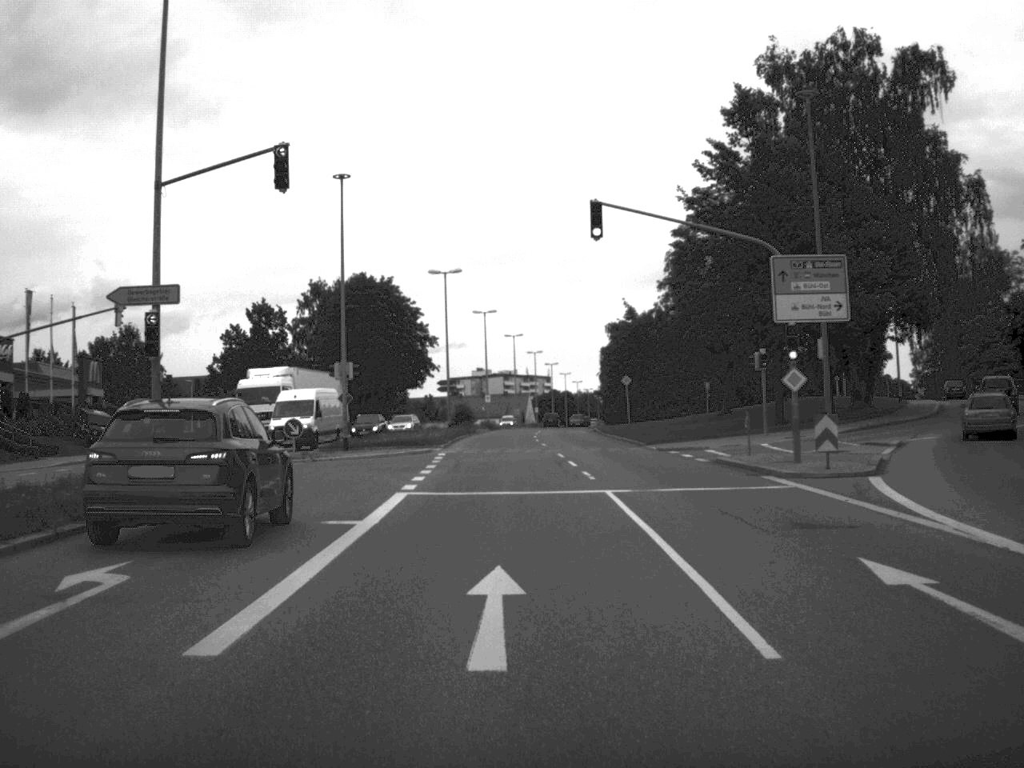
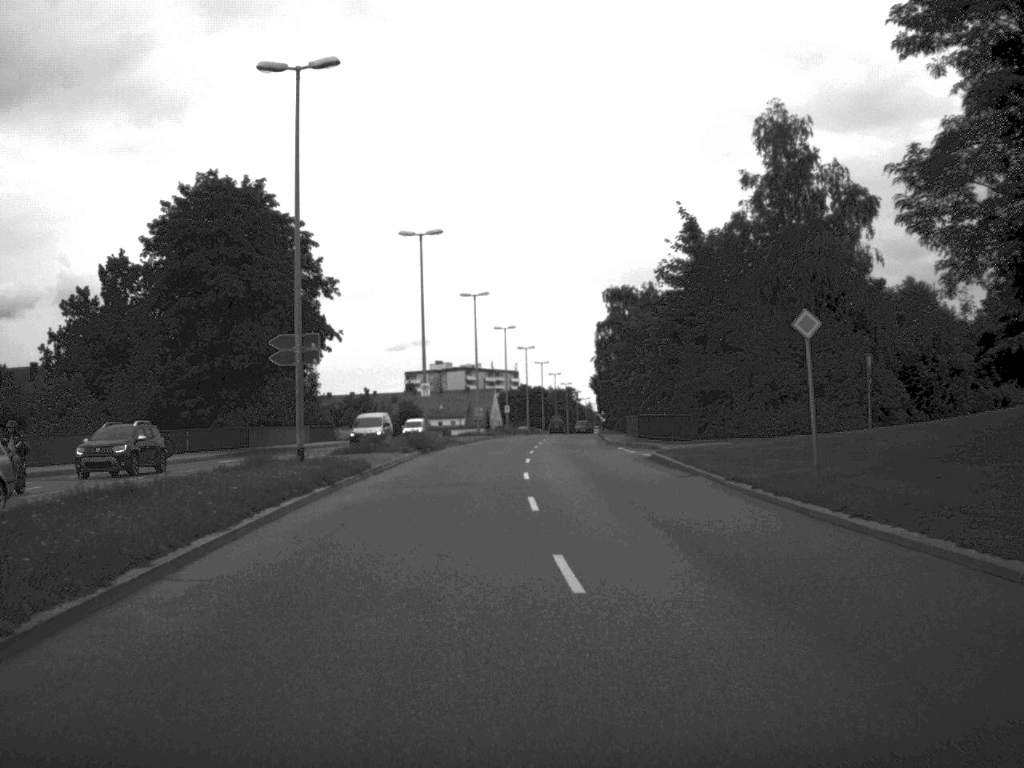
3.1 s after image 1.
(-0.3, +49.2) m; +1°
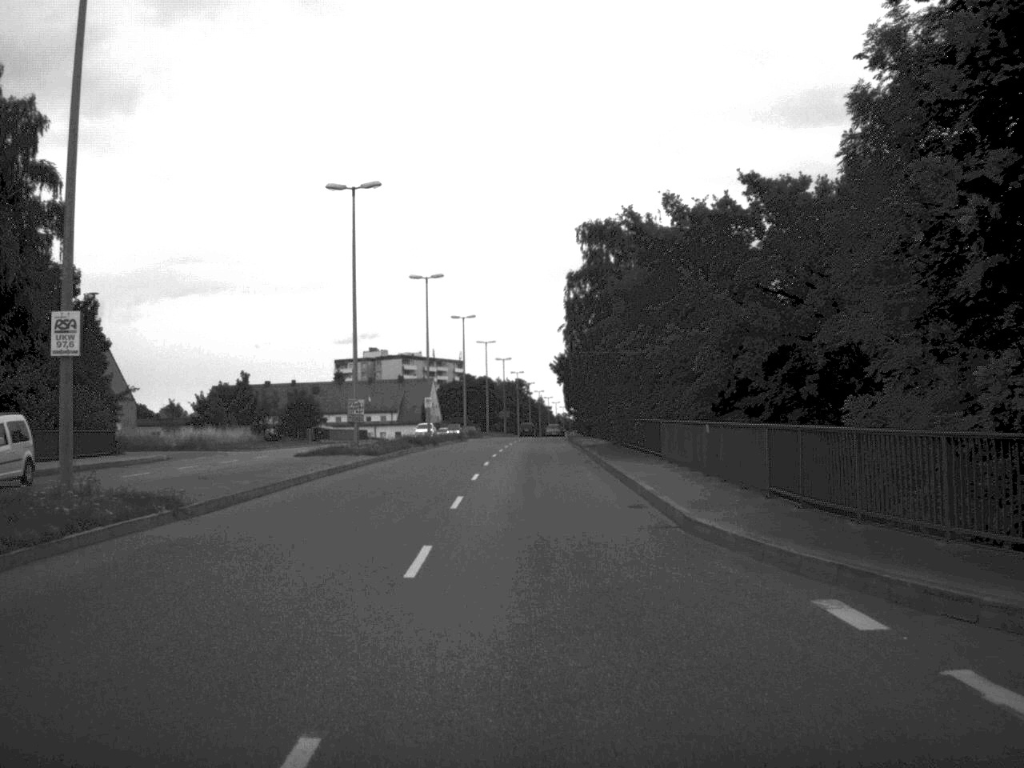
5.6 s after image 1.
(+0.9, +42.9) m; +2°
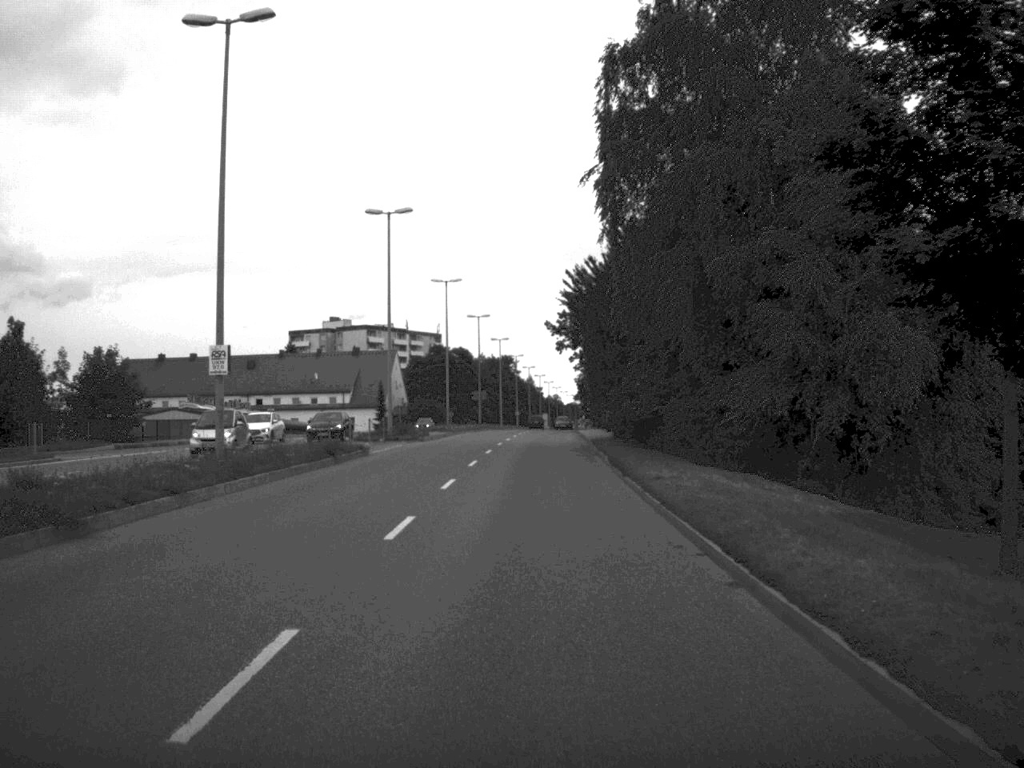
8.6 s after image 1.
(+0.3, +50.3) m; 0°
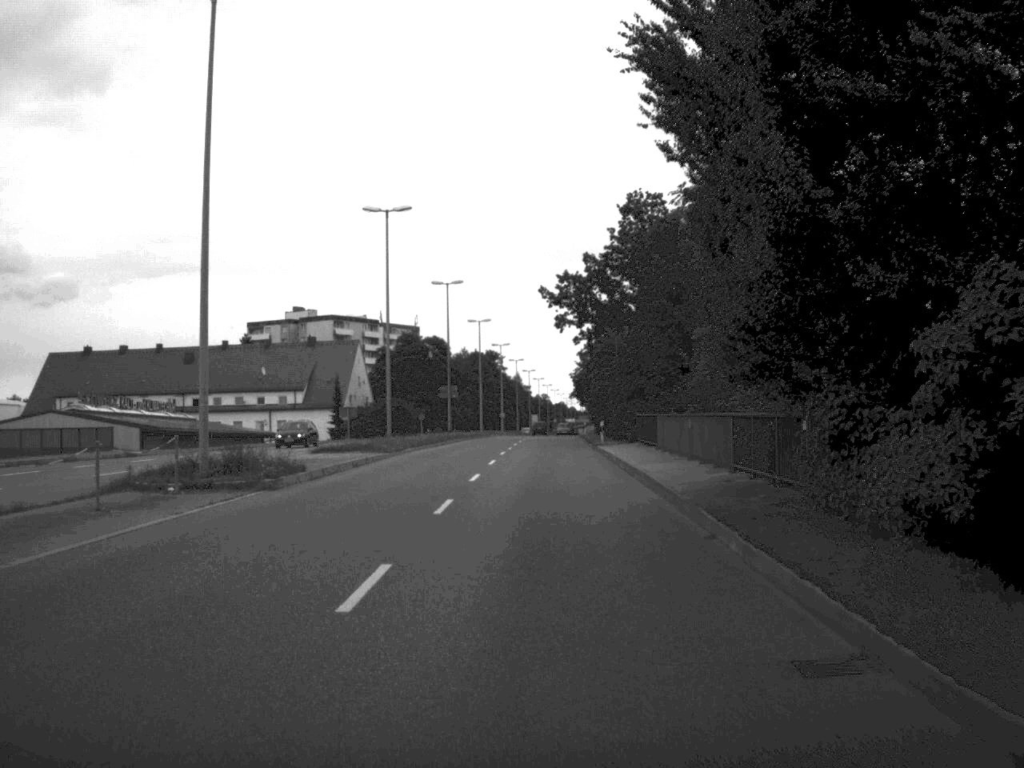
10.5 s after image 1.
(0.0, +31.5) m; +1°
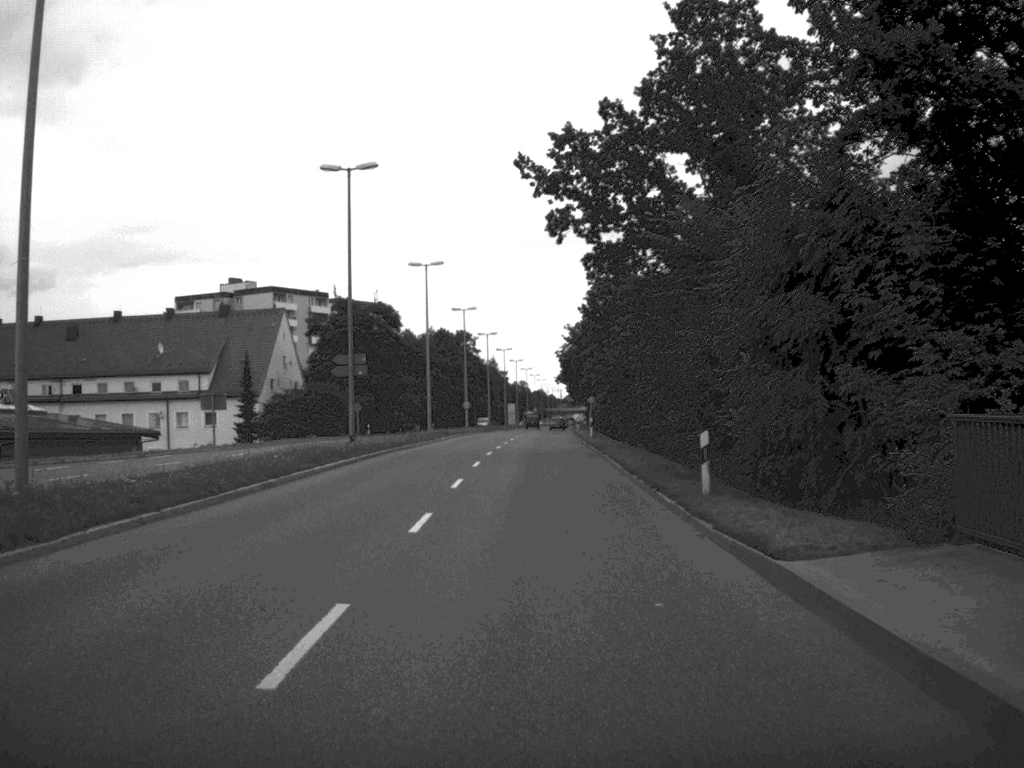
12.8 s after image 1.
(+0.3, +38.0) m; +1°
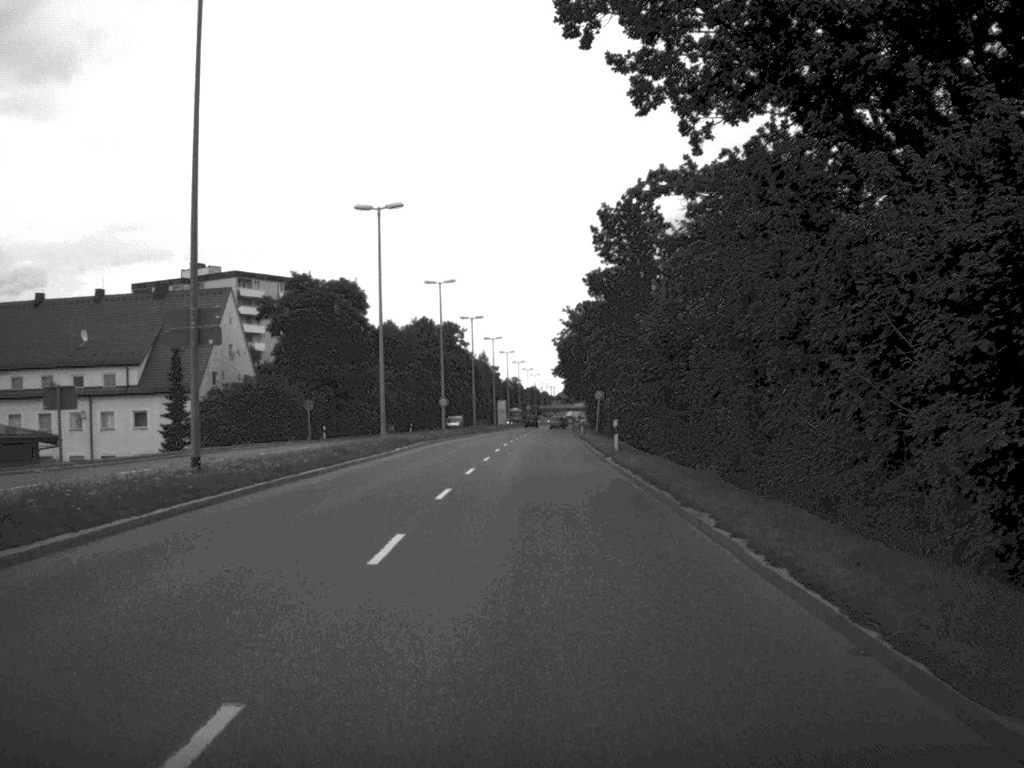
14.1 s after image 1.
(+0.1, +20.9) m; 0°
